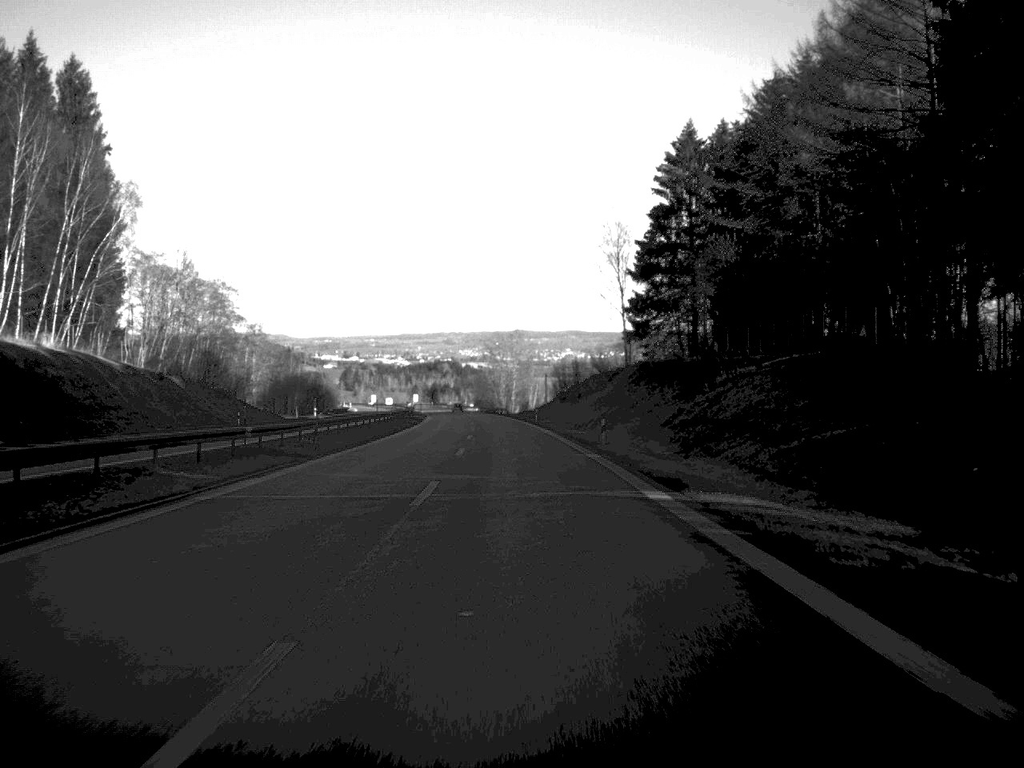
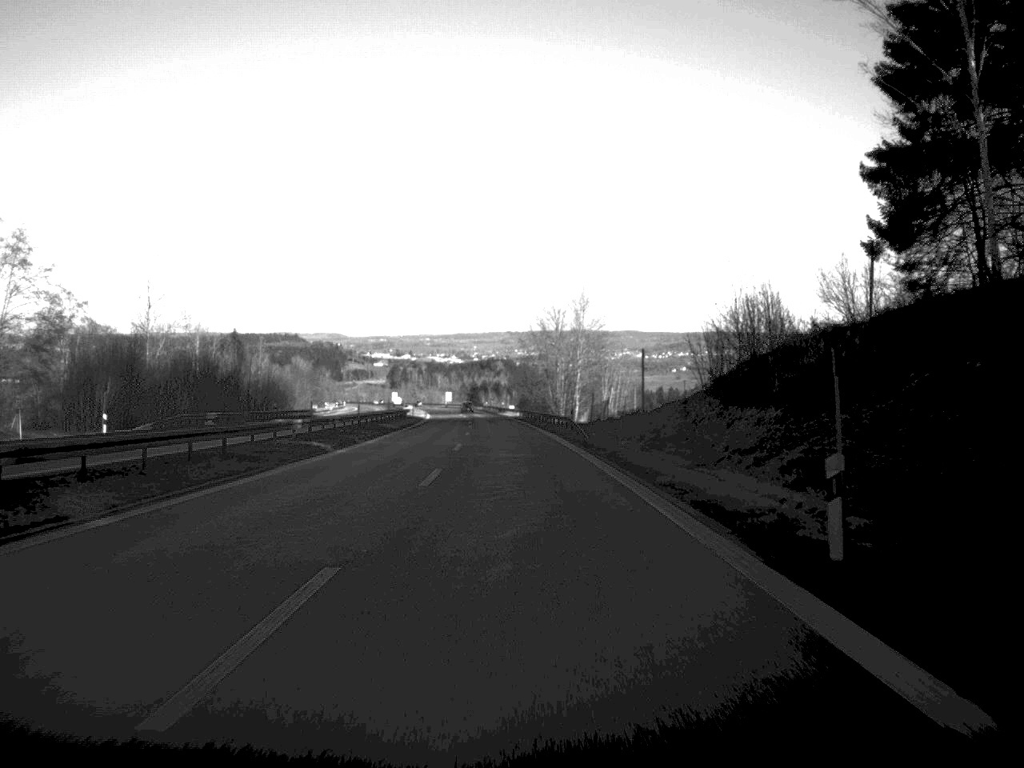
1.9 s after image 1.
(-1.8, +84.3) m; -3°
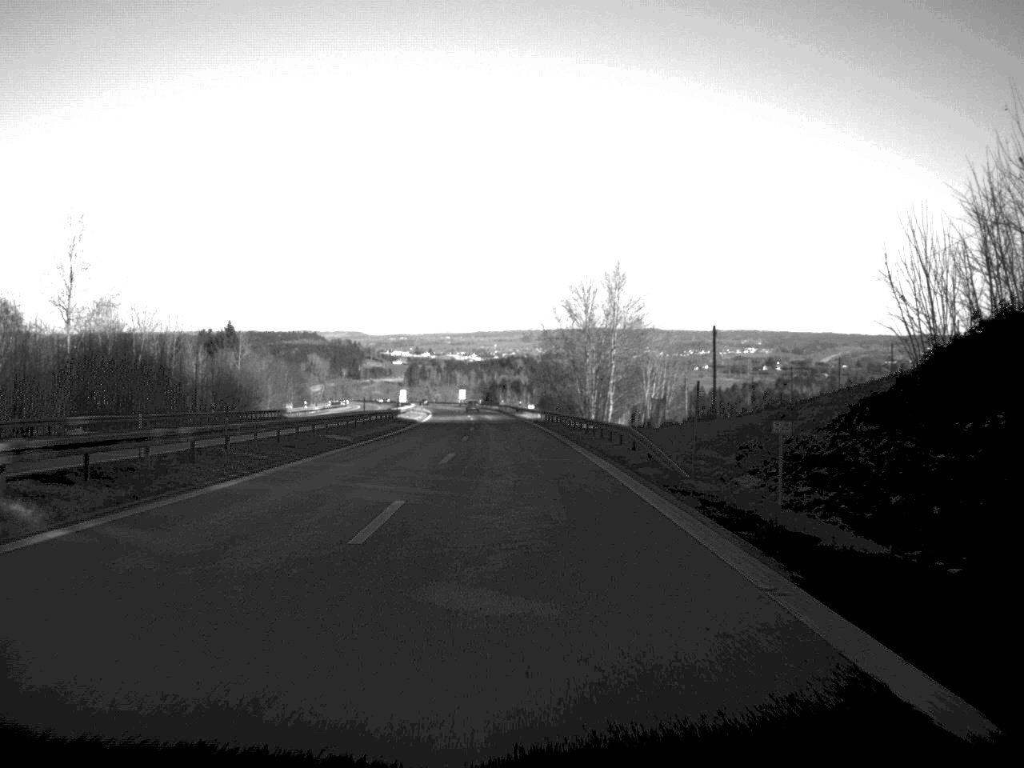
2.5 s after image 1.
(-0.2, +27.7) m; -1°
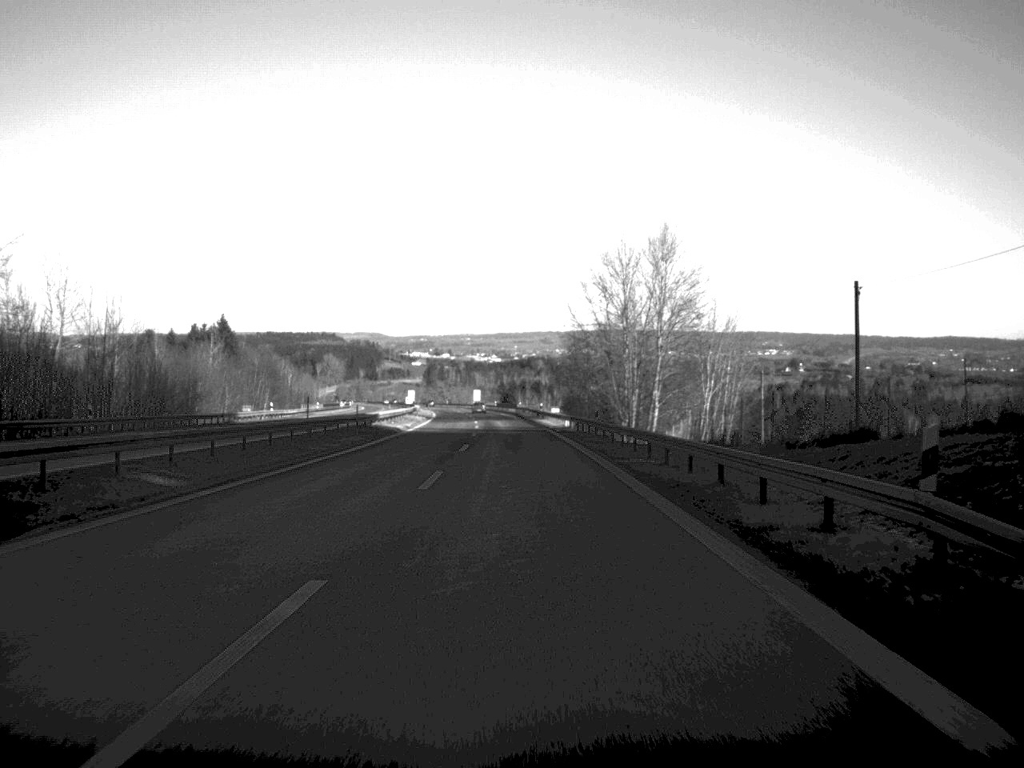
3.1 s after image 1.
(-0.2, +26.4) m; -1°
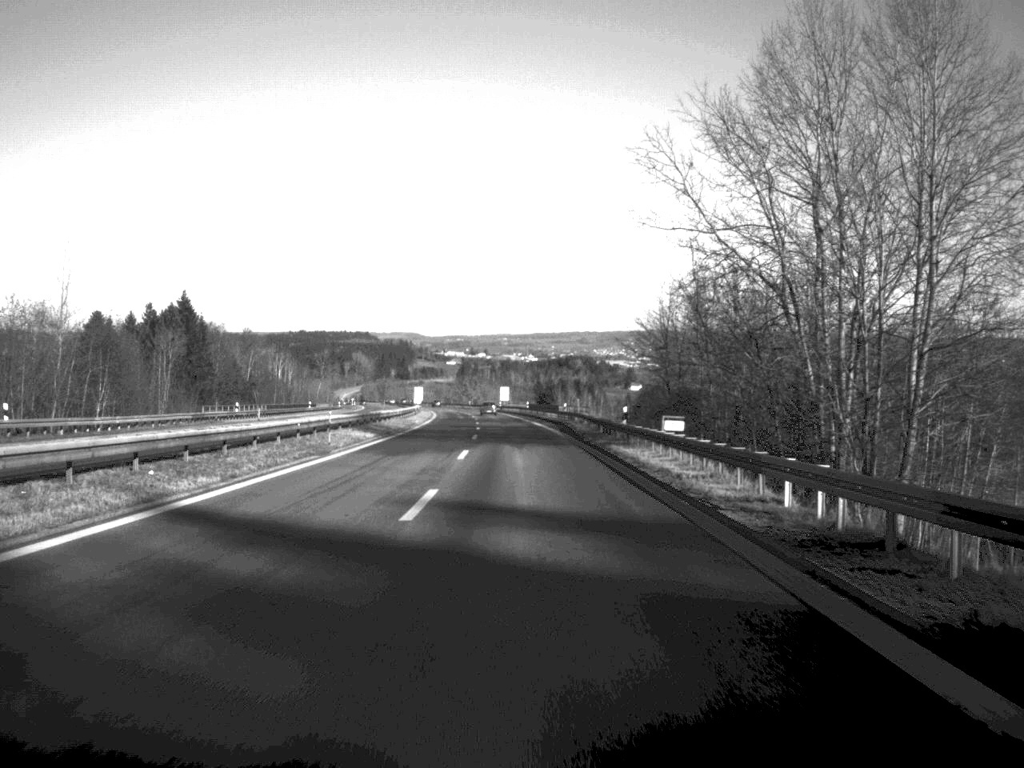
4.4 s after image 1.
(-0.9, +59.1) m; -2°
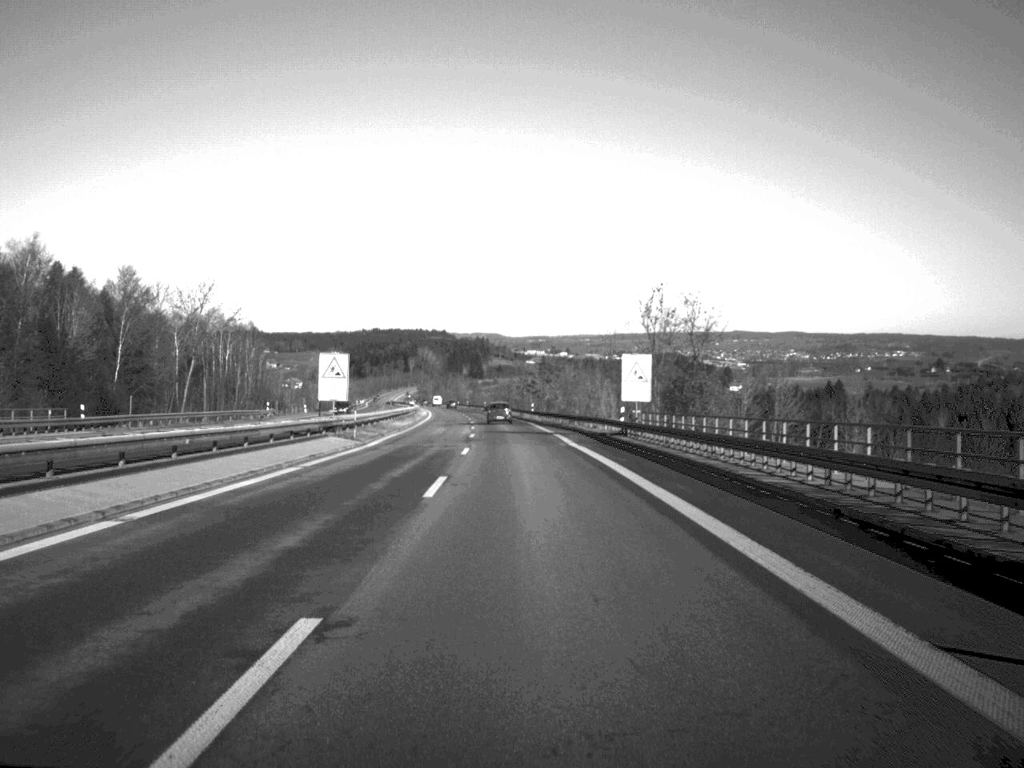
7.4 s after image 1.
(-4.6, +137.5) m; -4°
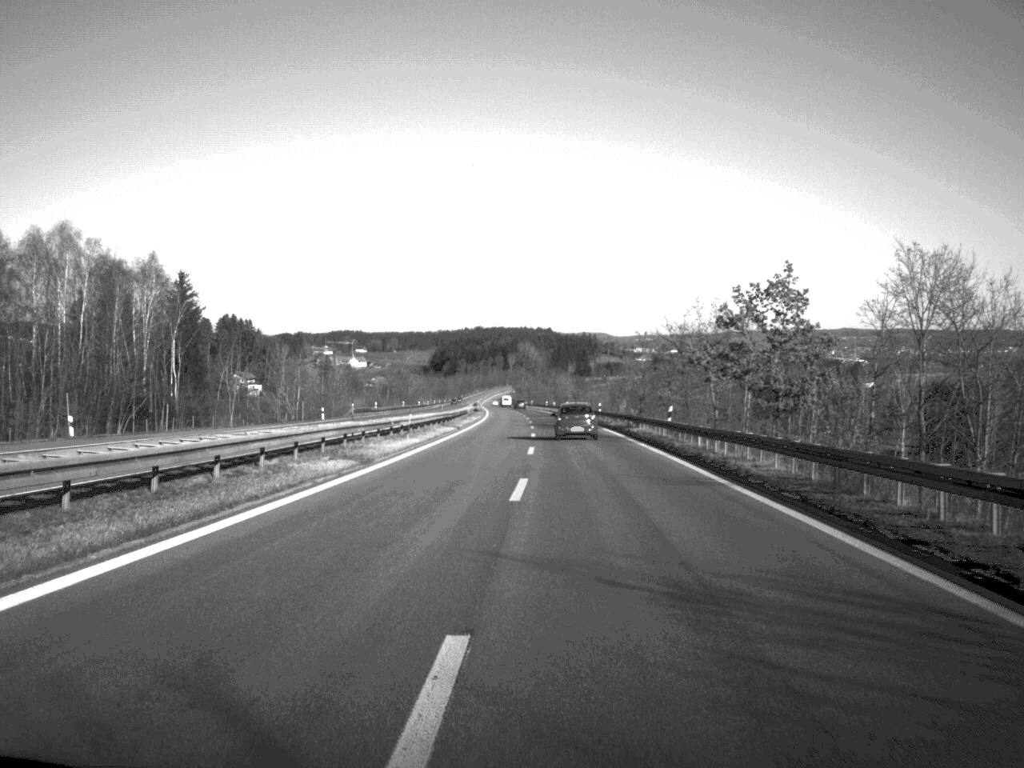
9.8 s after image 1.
(-4.3, +107.1) m; -5°
